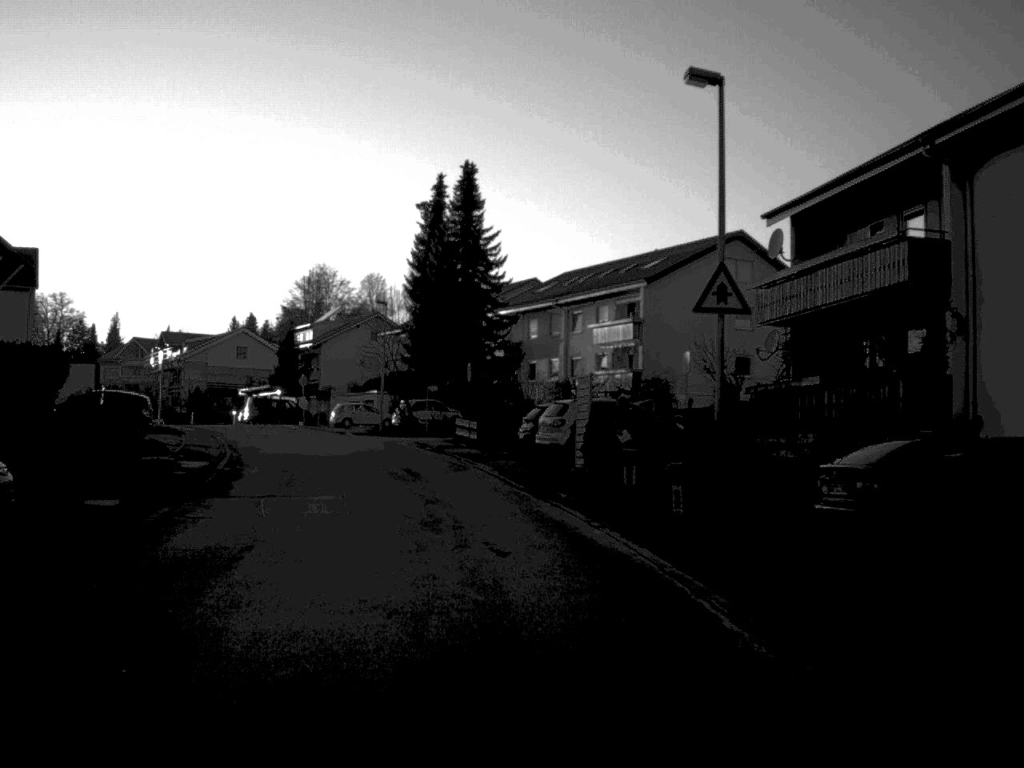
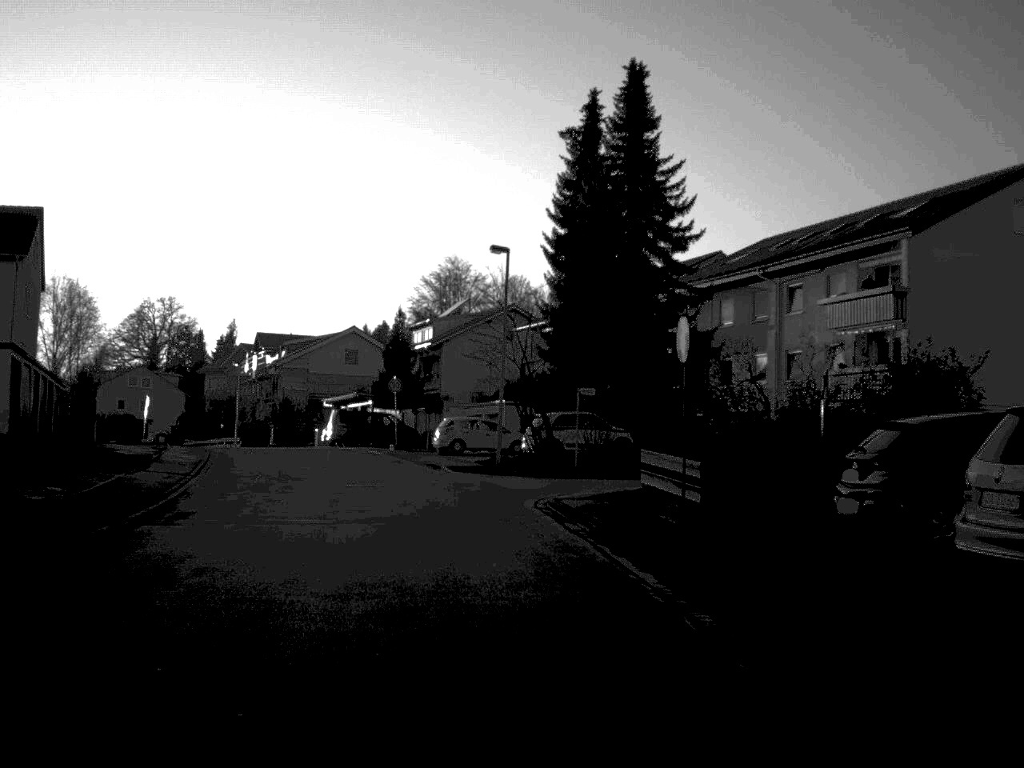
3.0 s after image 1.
(-1.6, +24.0) m; -7°
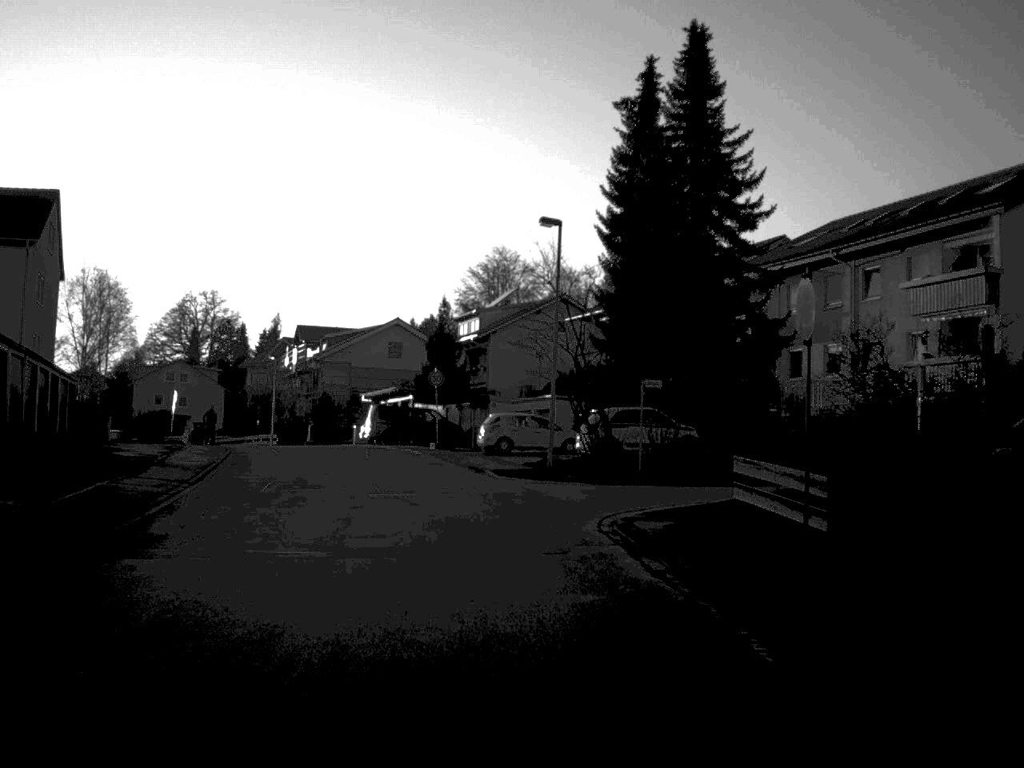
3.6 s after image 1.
(-0.1, +4.5) m; -2°
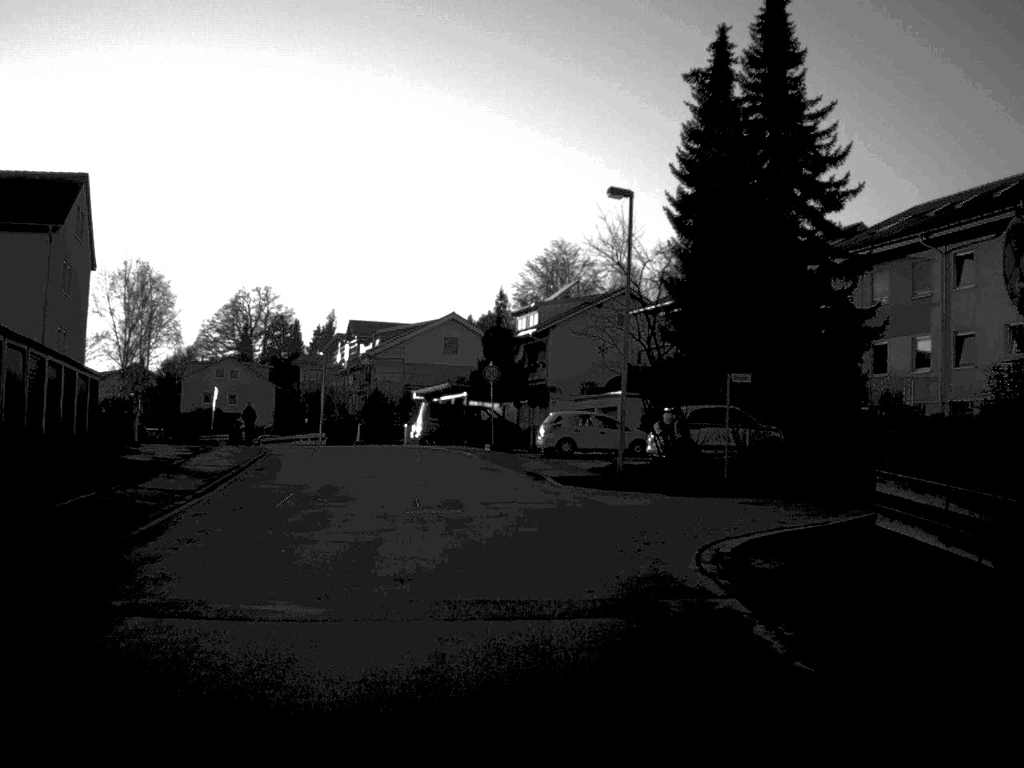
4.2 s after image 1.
(-0.1, +4.0) m; -3°
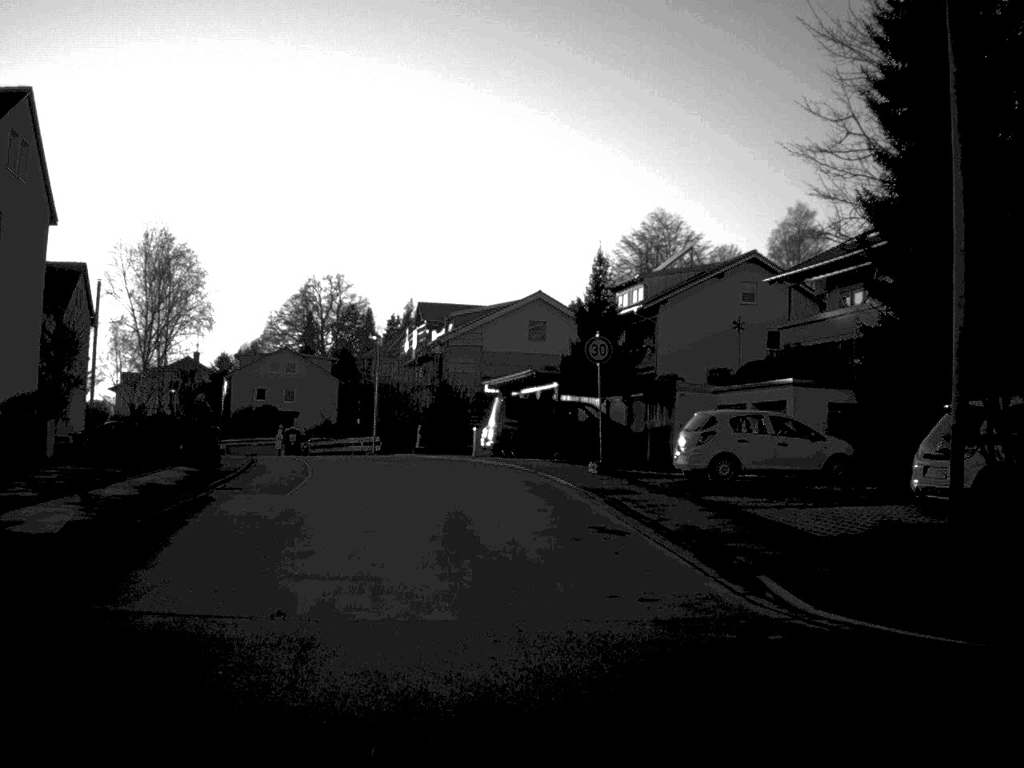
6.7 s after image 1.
(-0.7, +16.4) m; -4°
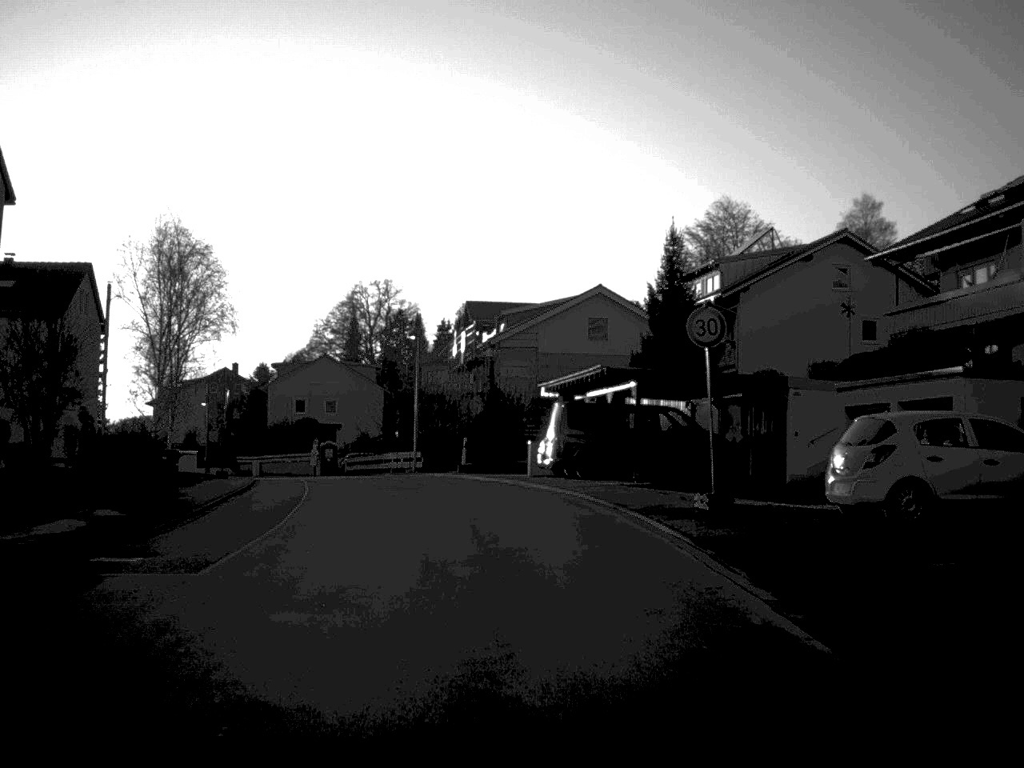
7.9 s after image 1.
(-0.2, +8.8) m; -3°
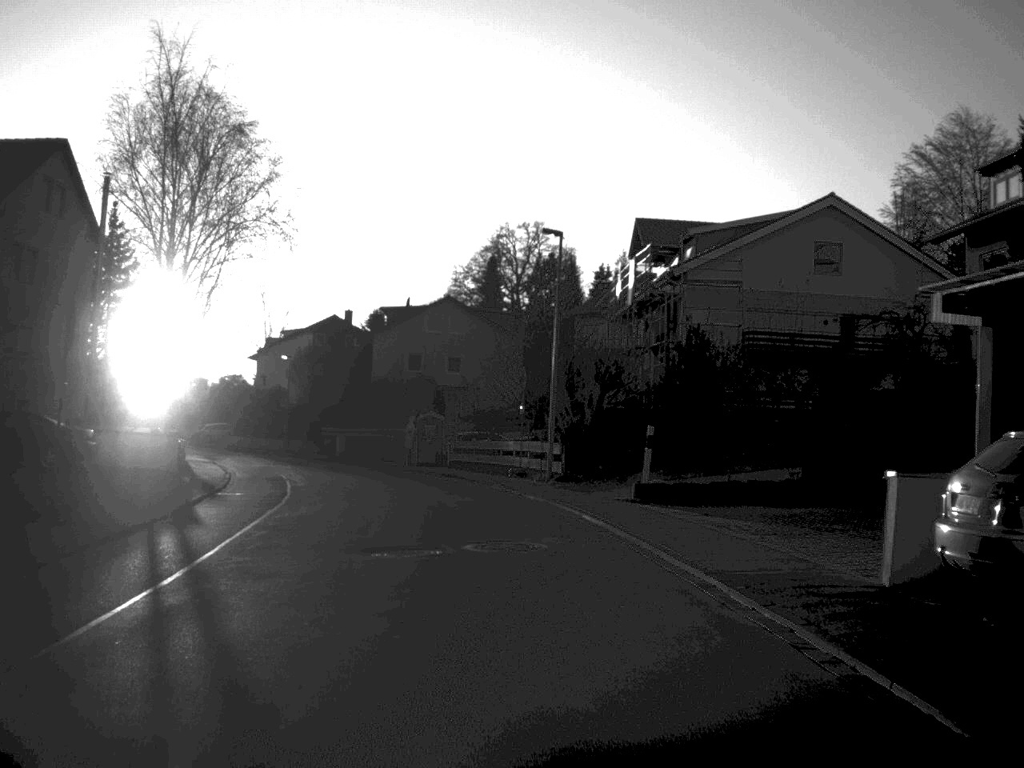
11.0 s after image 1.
(-1.5, +25.7) m; -7°
